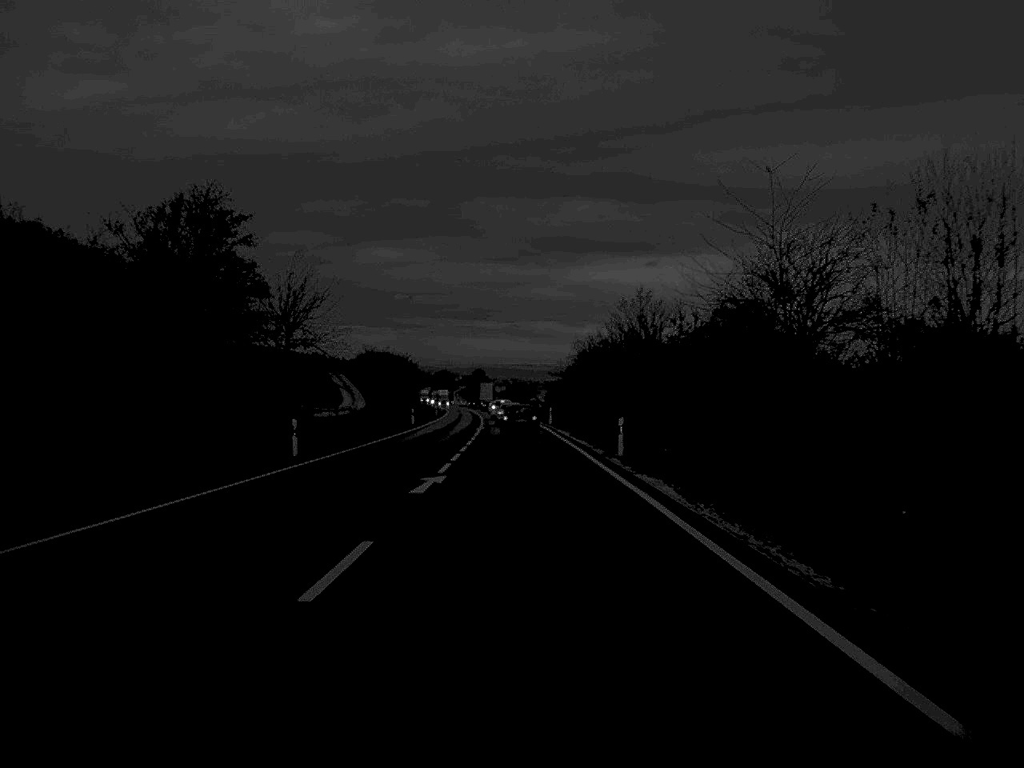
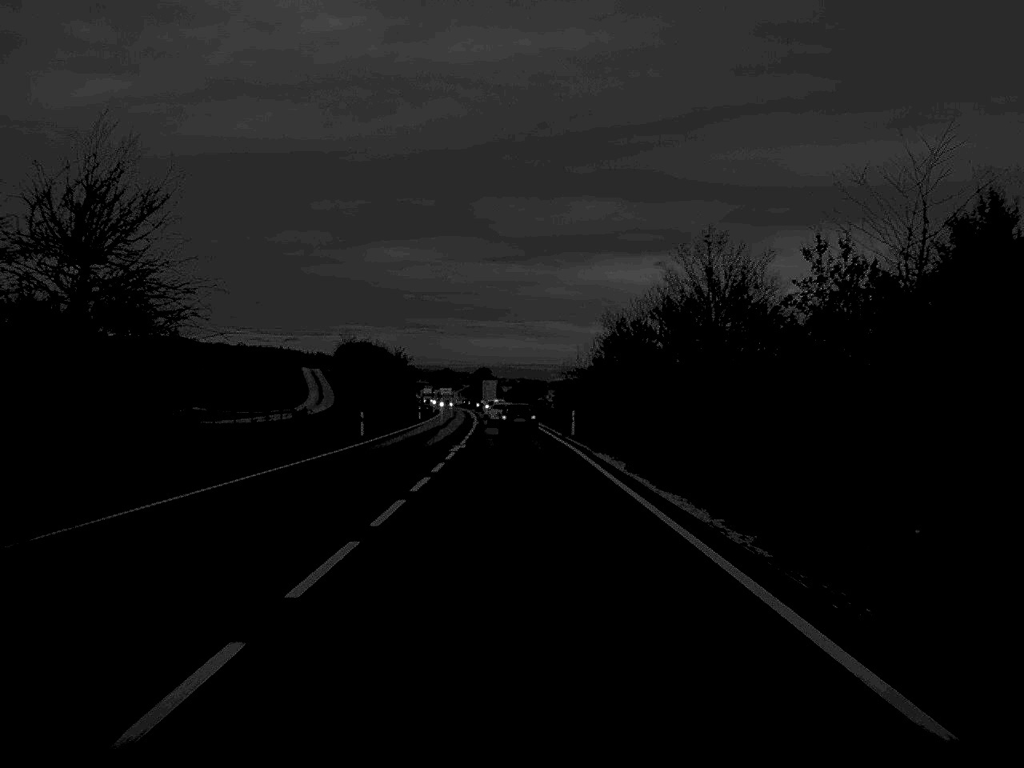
(-0.1, +29.9) m; 0°
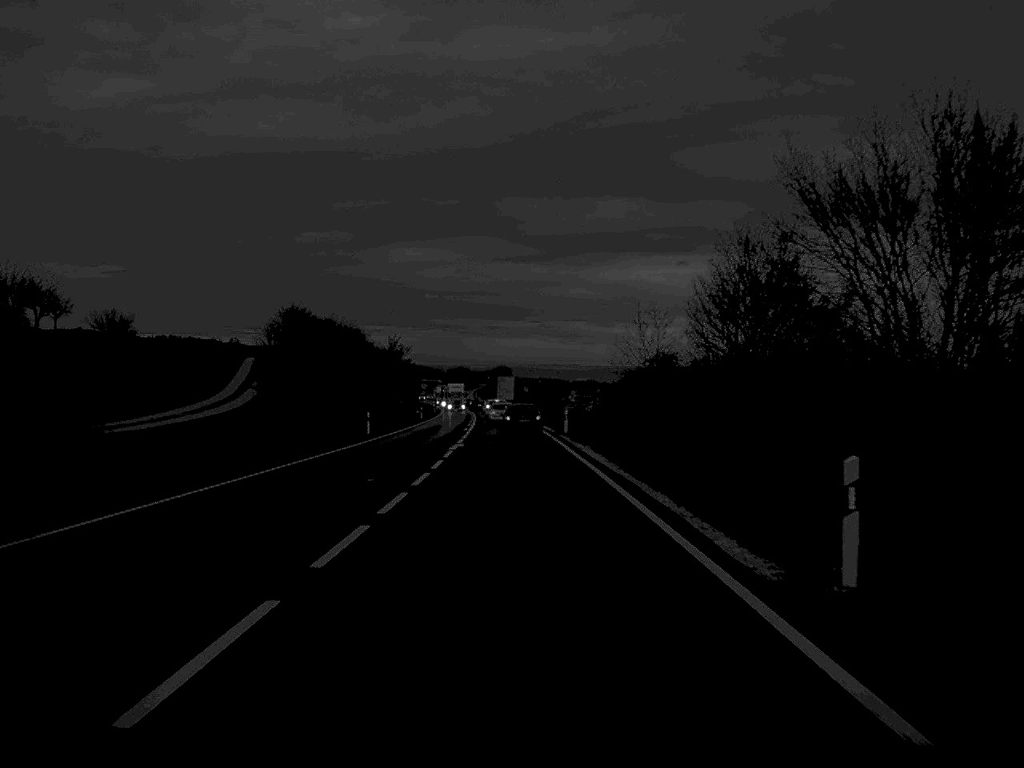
(-0.3, +45.9) m; -1°
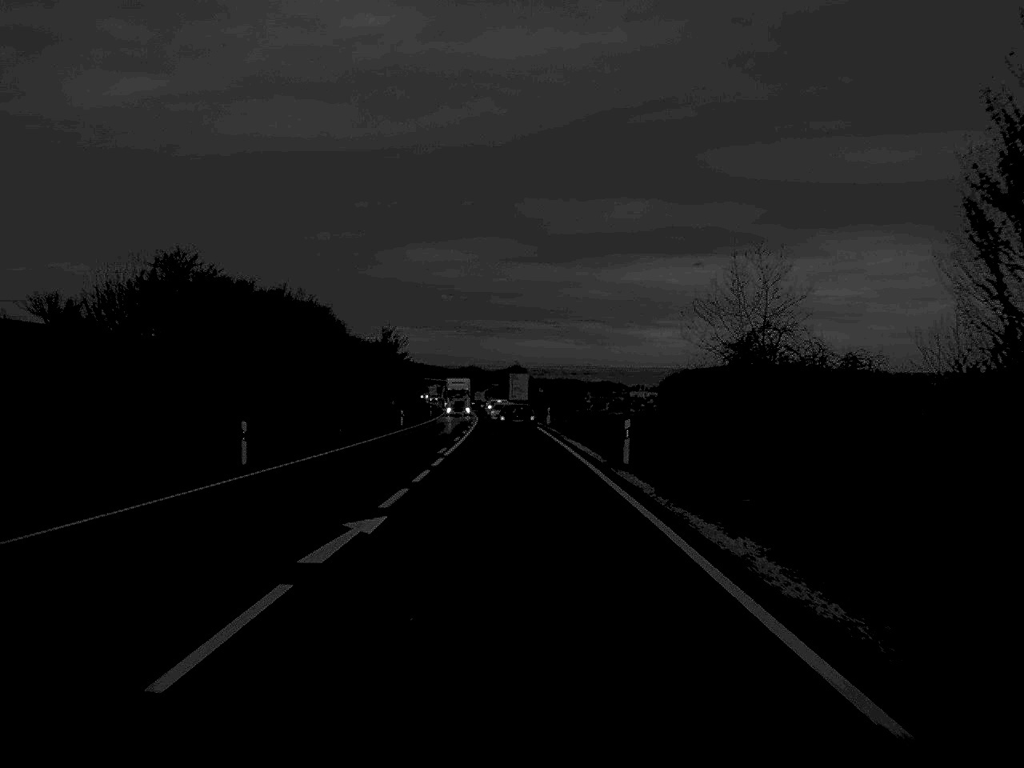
(-0.2, +29.1) m; -1°
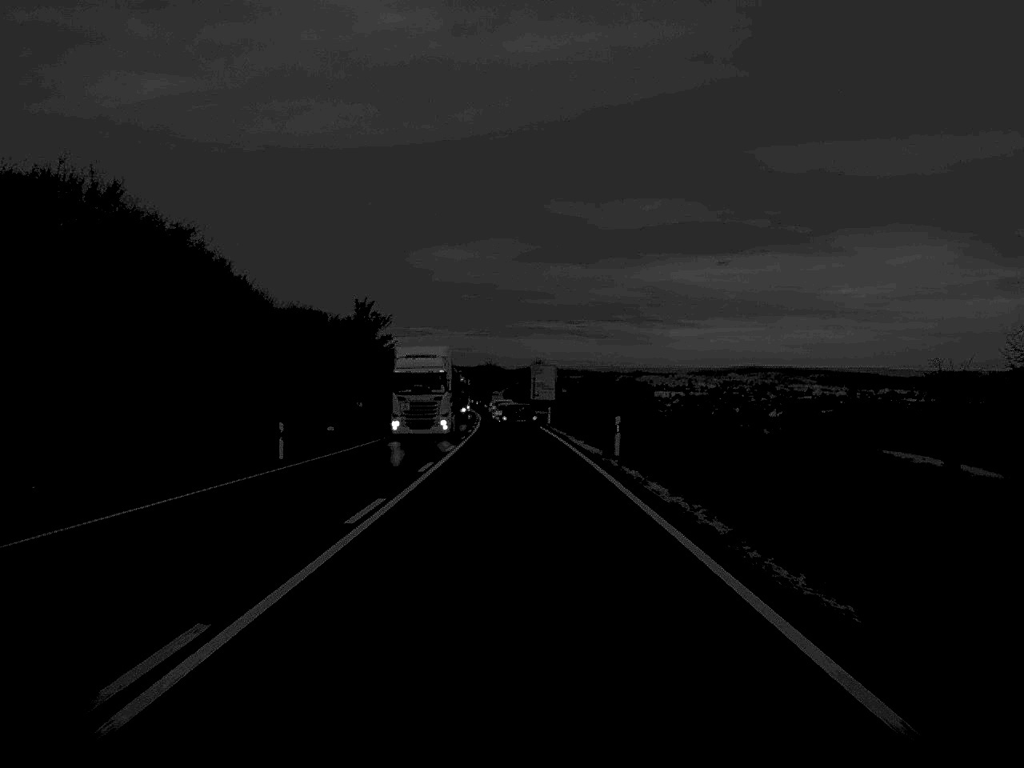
(-0.4, +45.7) m; -1°
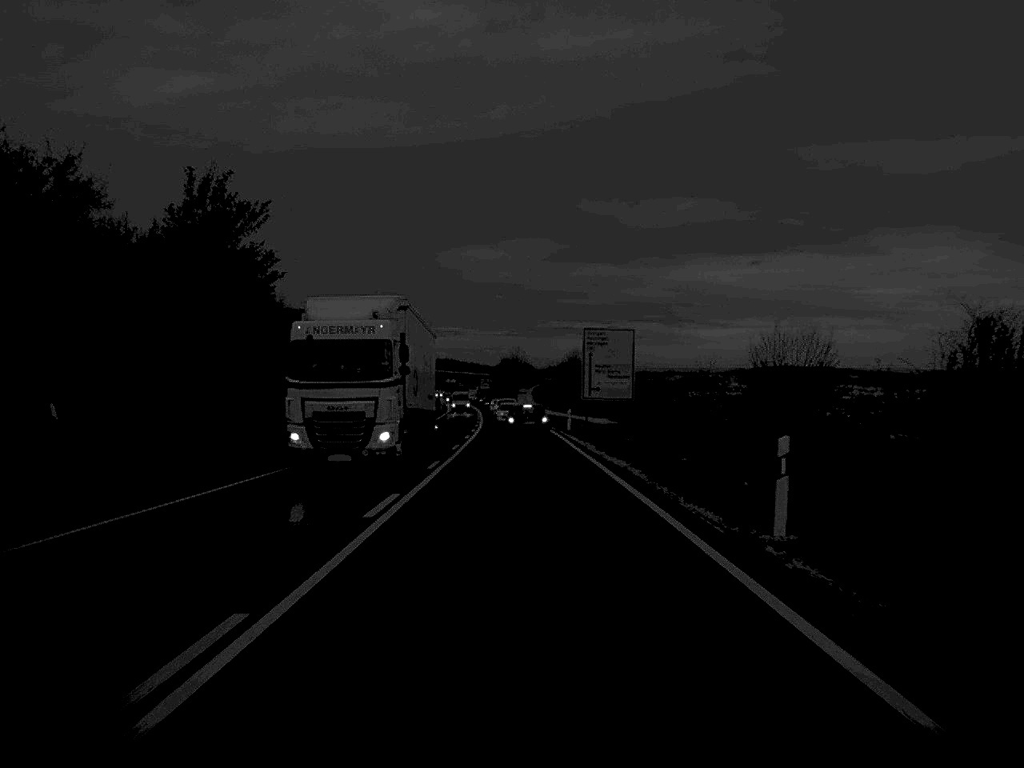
(-0.9, +71.0) m; -1°
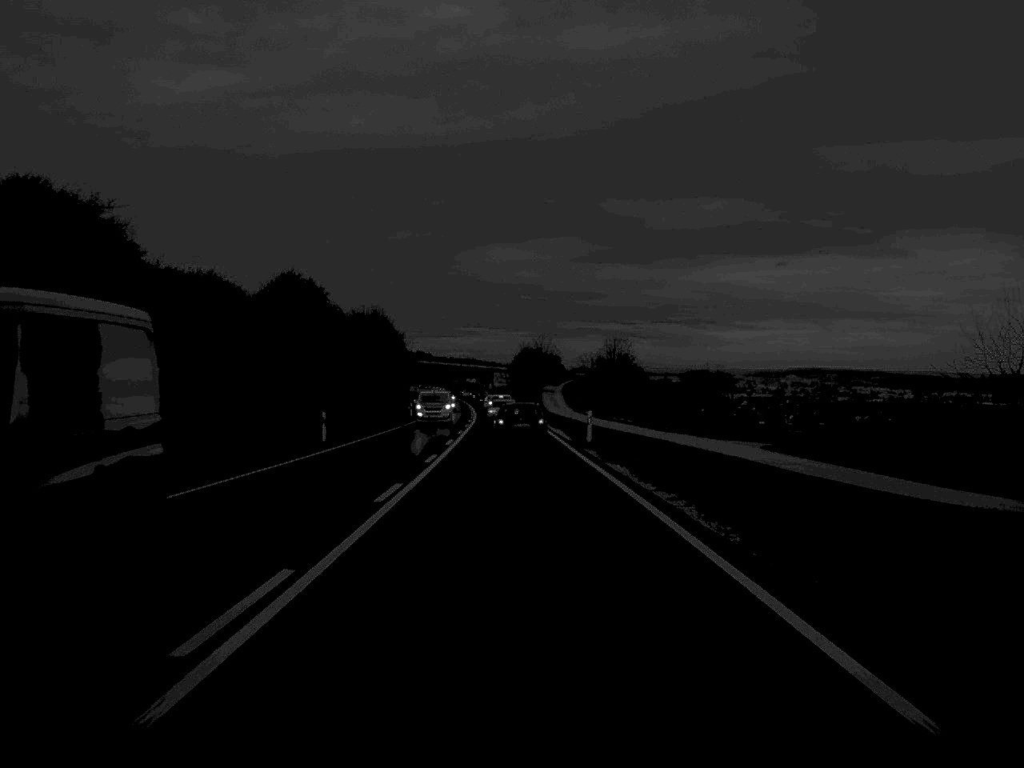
(-0.7, +69.7) m; -1°
